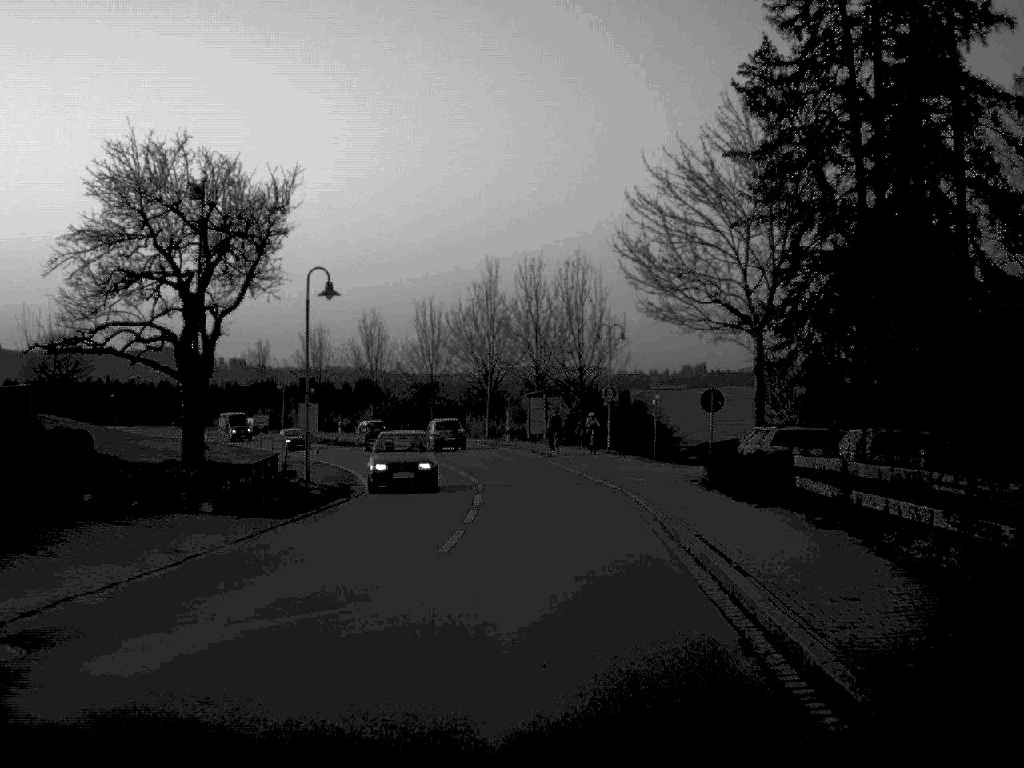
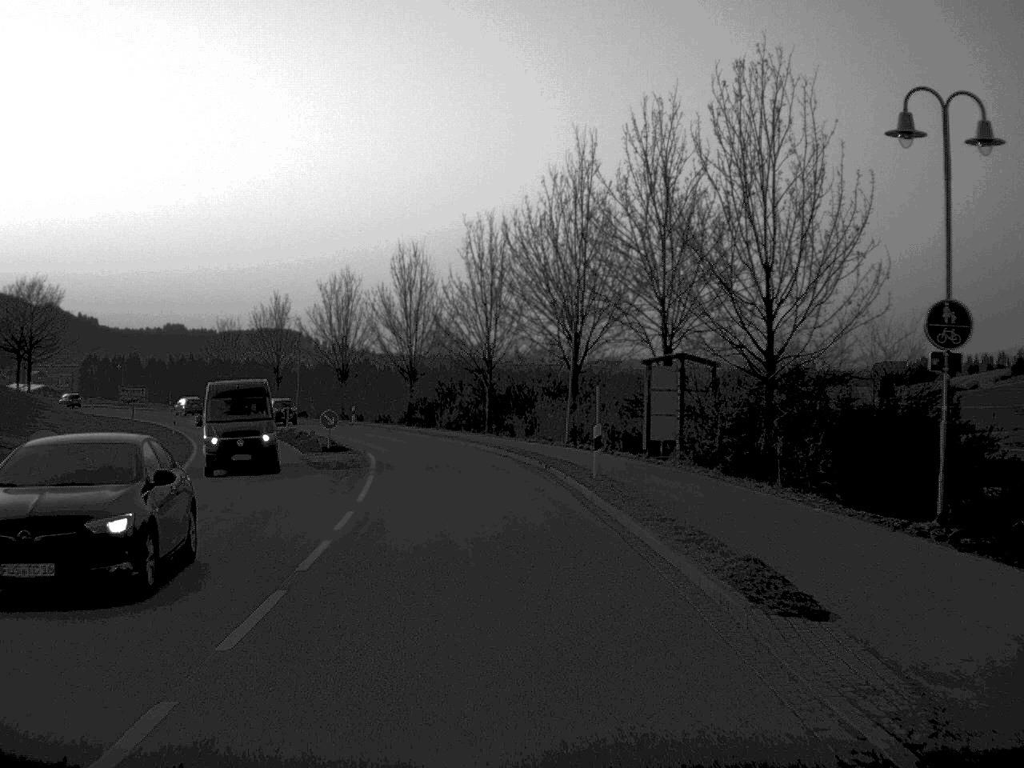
(-0.3, +38.8) m; -5°
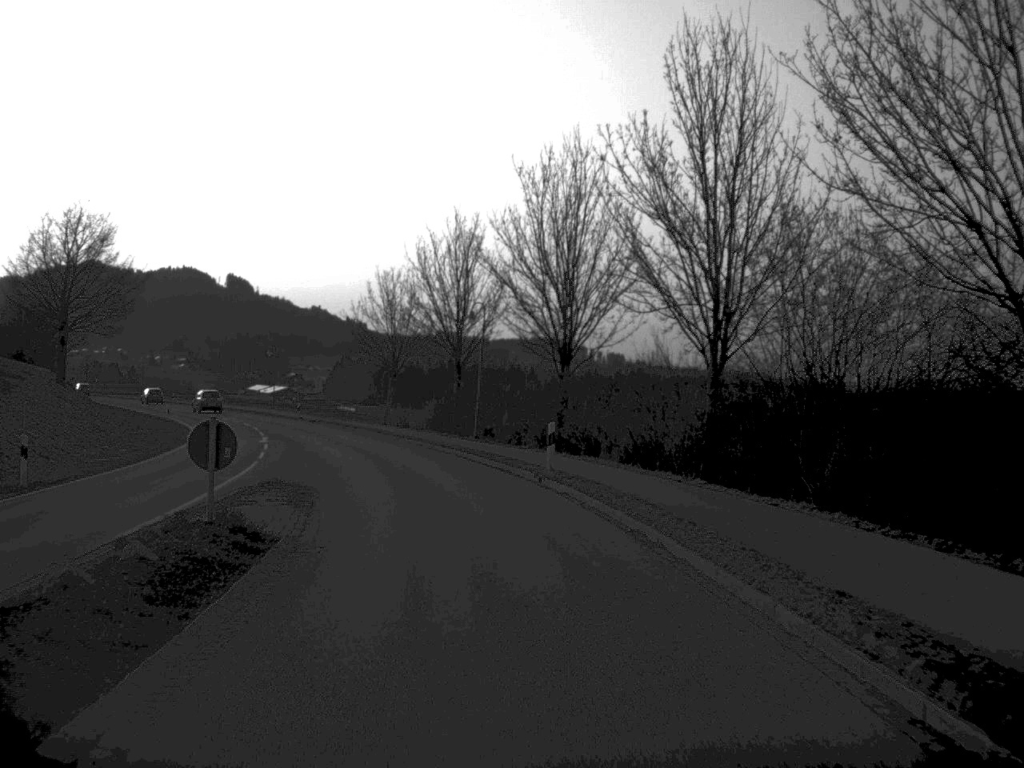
(-4.7, +49.0) m; -12°
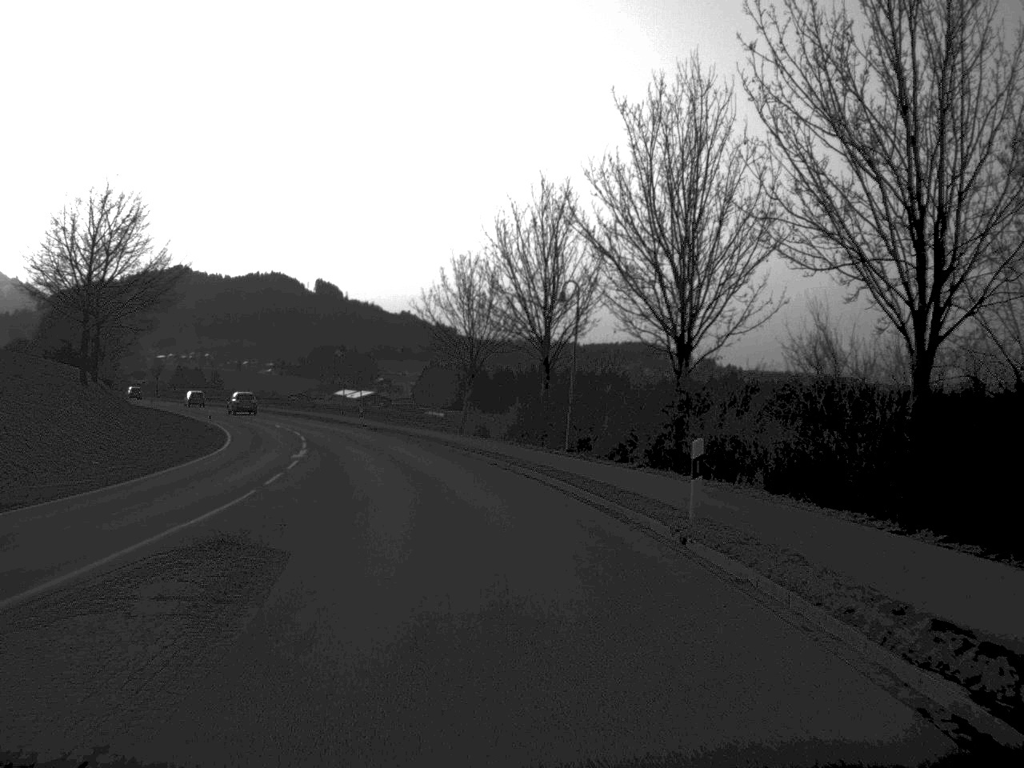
(-0.4, +10.3) m; -4°
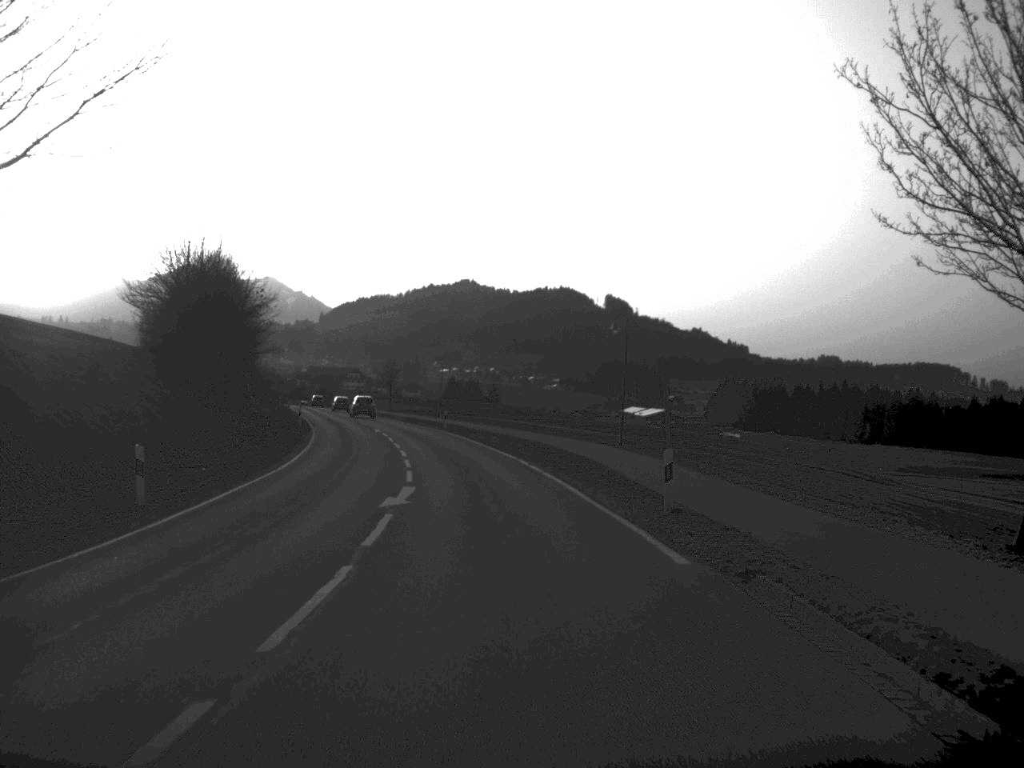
(-5.7, +46.2) m; -13°
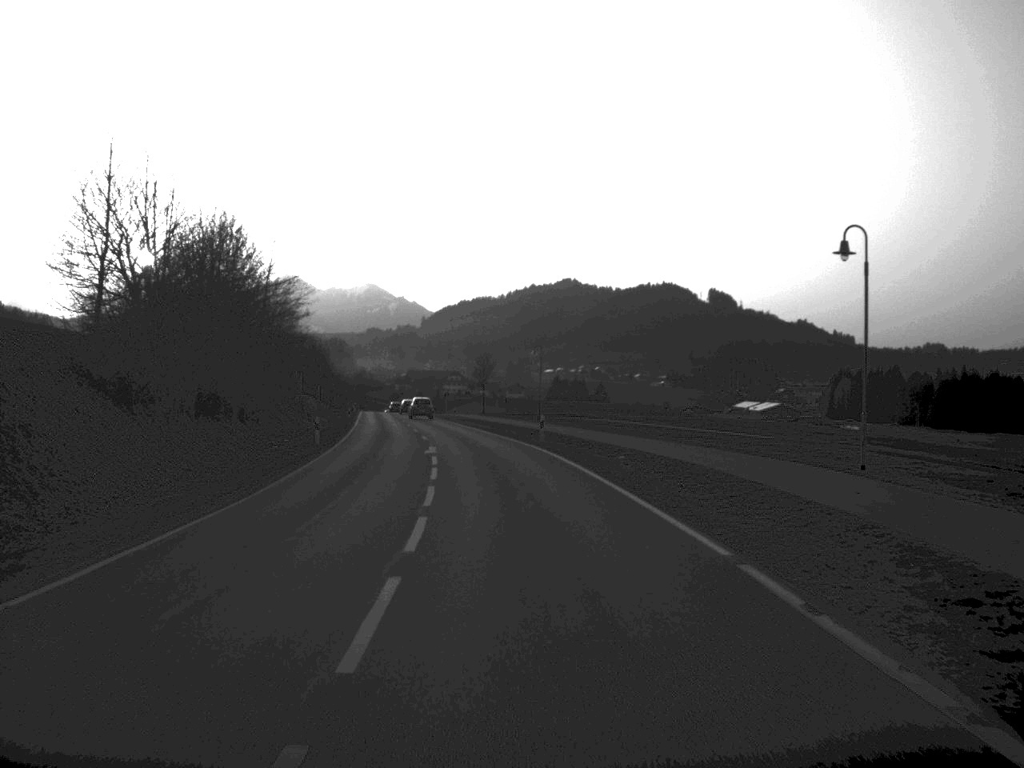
(-1.1, +24.1) m; -5°
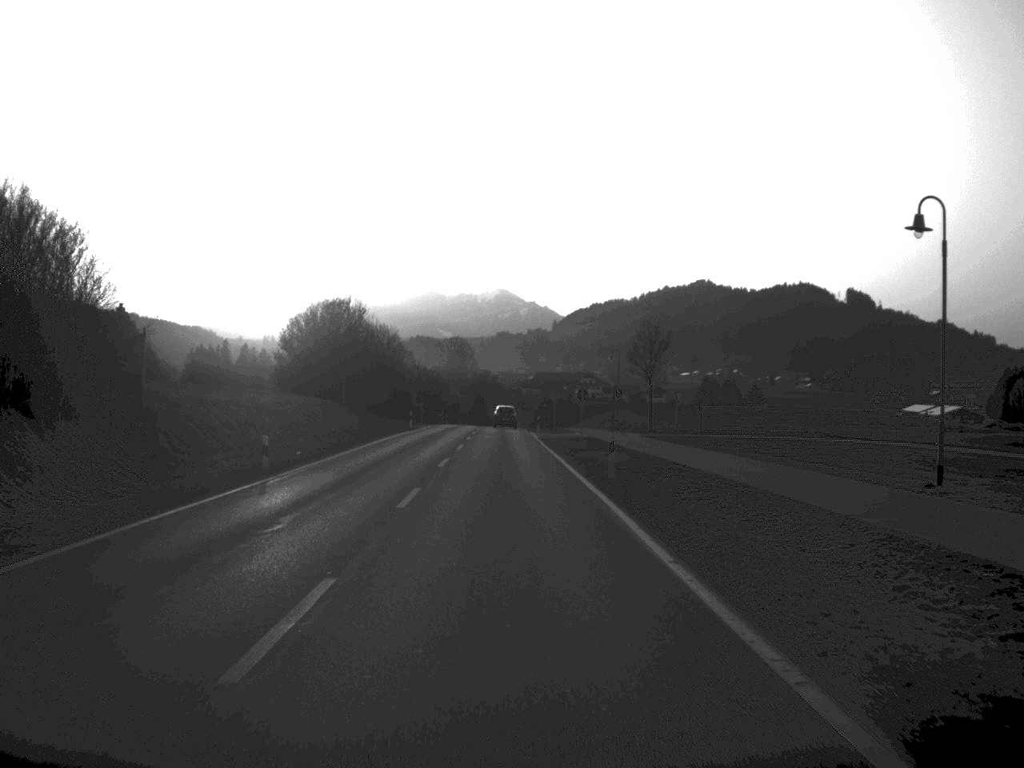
(-3.9, +65.8) m; -6°
